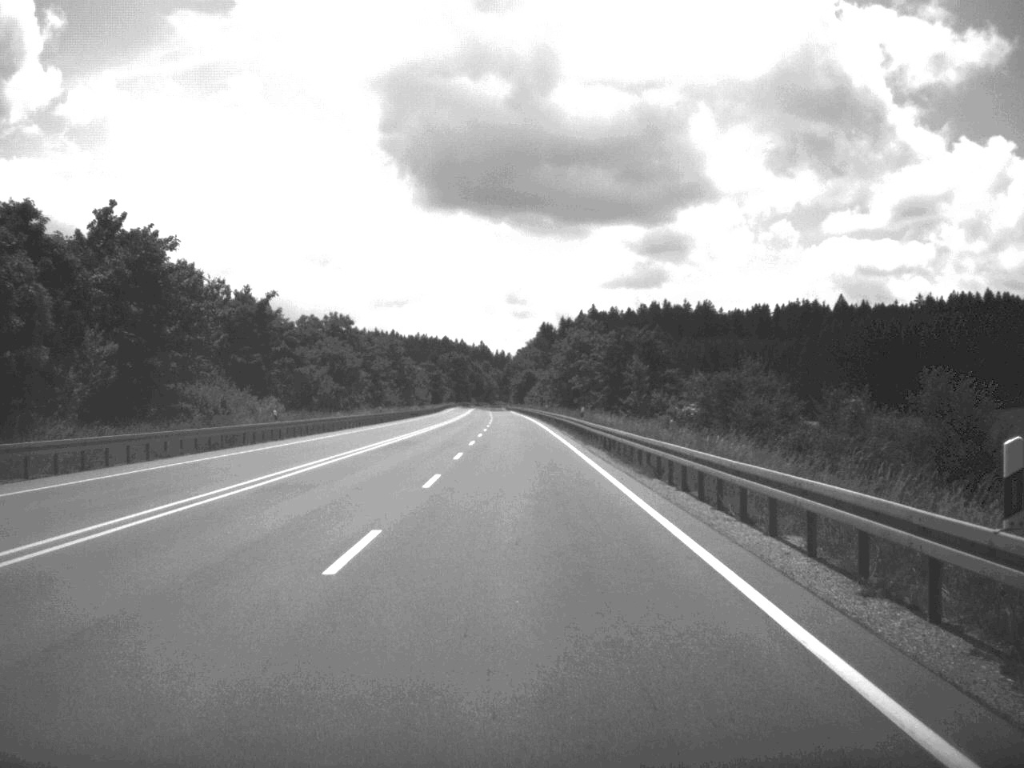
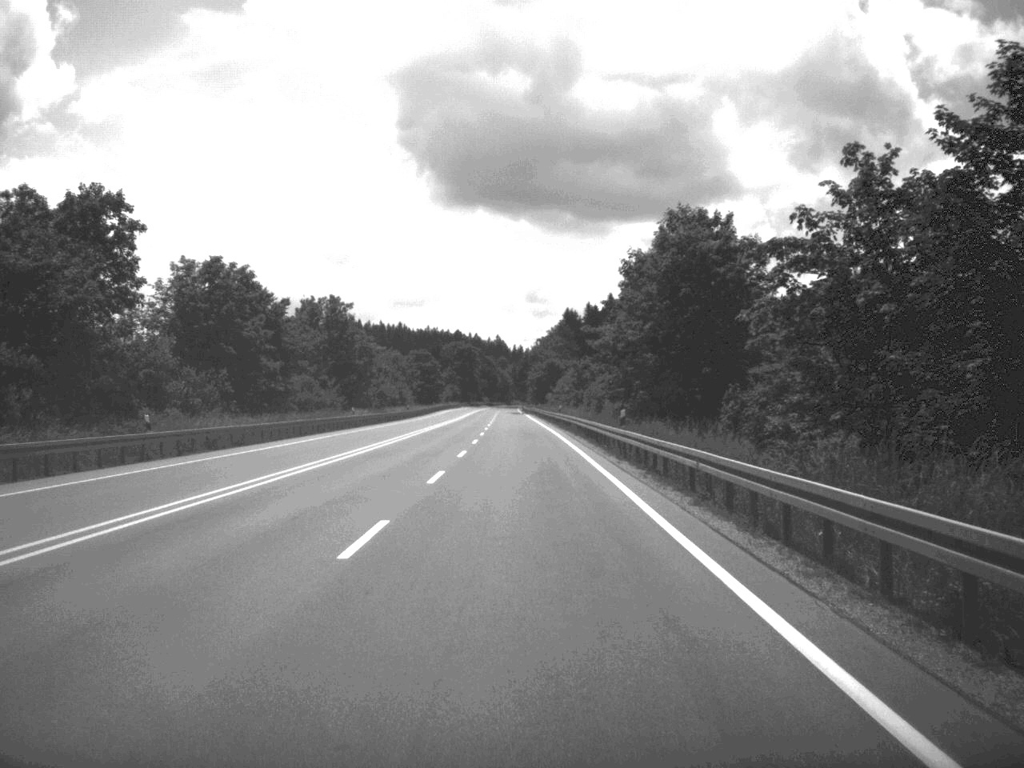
(-0.6, +70.0) m; -1°
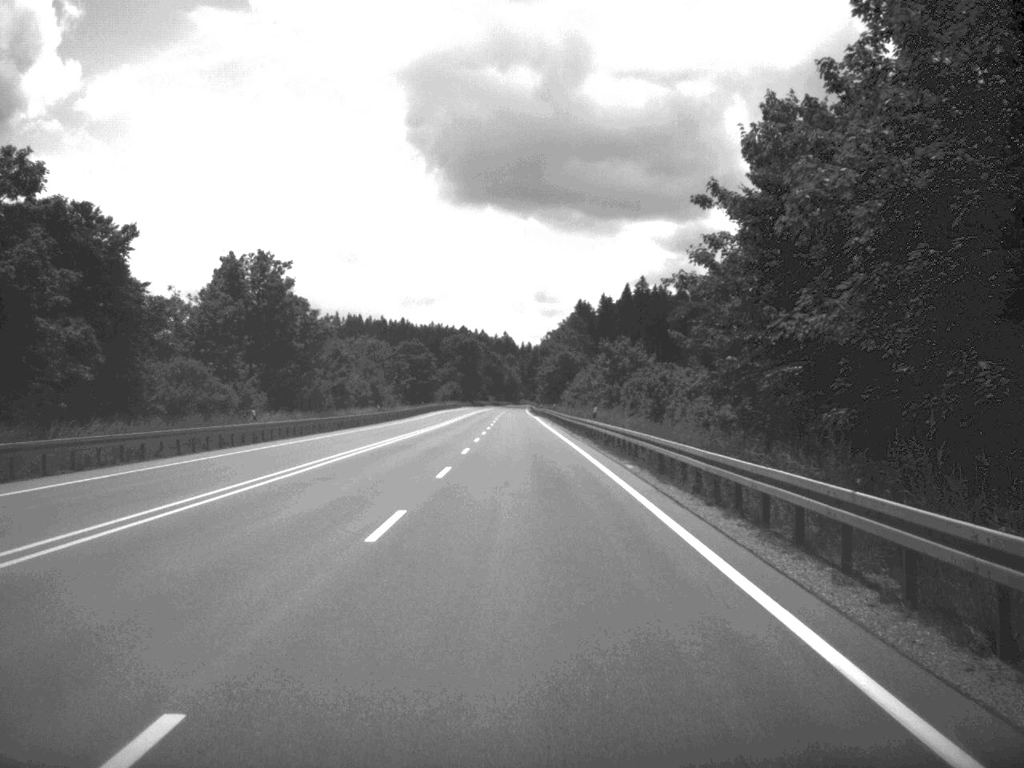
(-0.2, +34.0) m; 0°
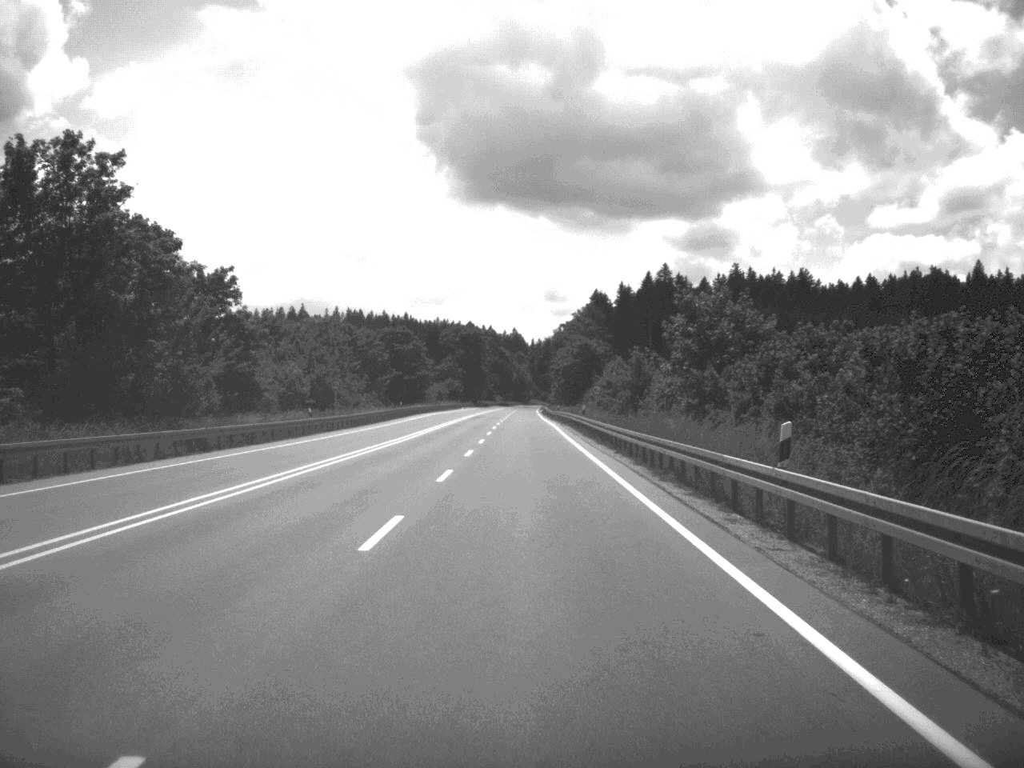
(-0.2, +36.5) m; -1°
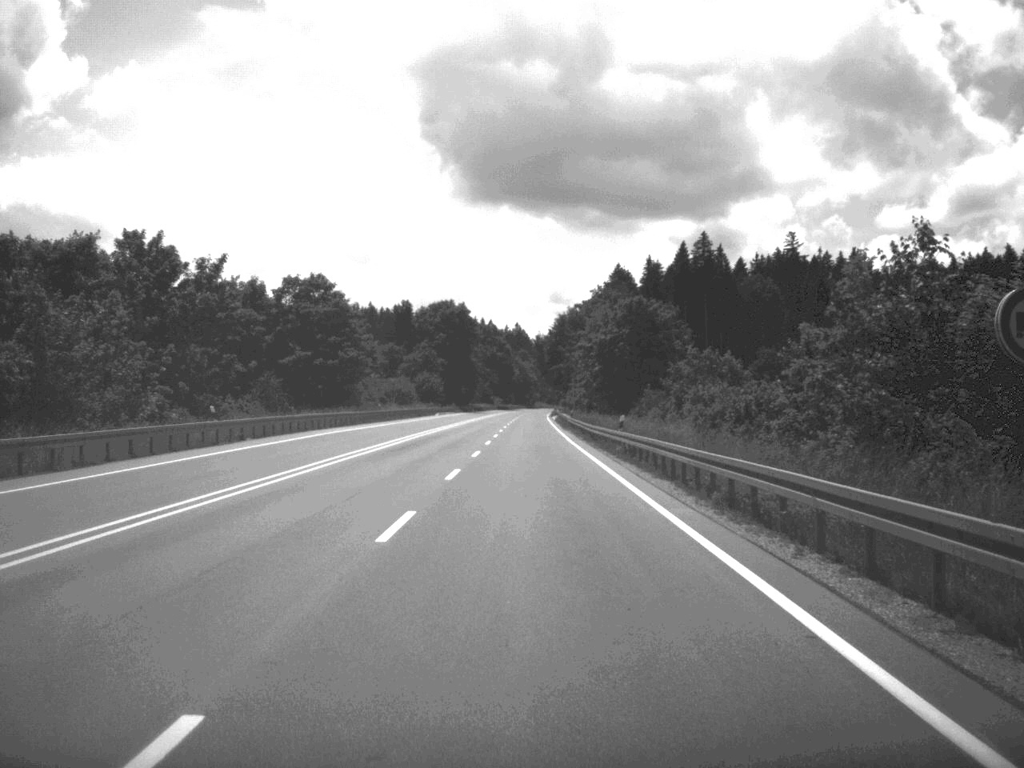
(-0.3, +70.3) m; 0°
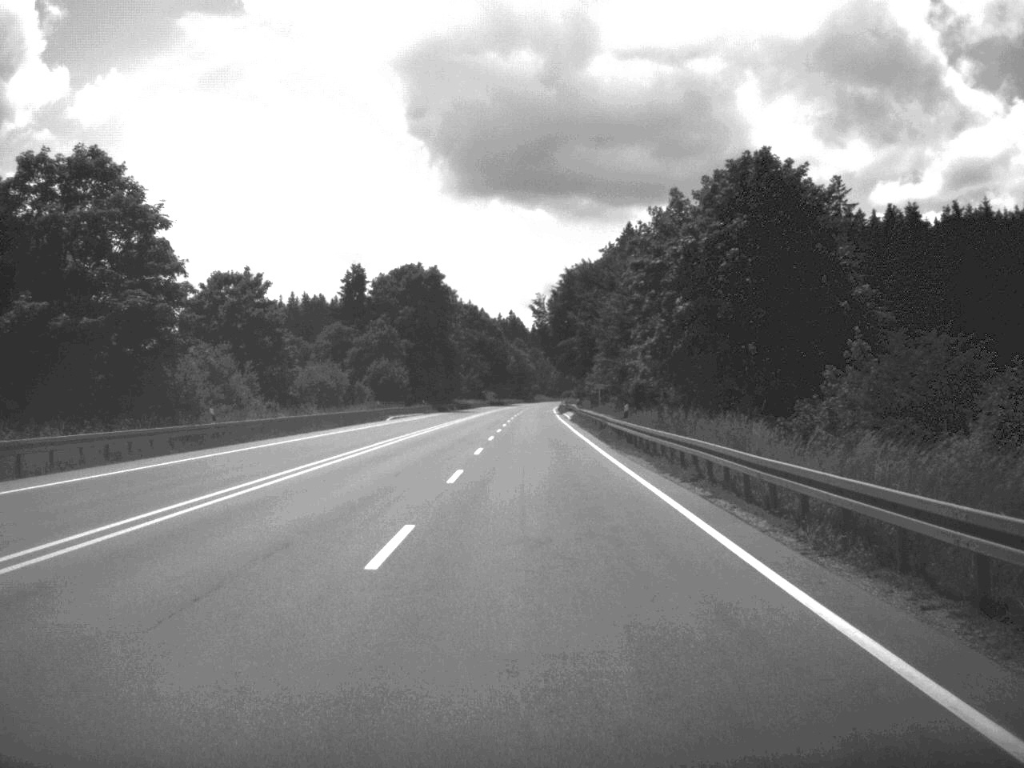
(-0.1, +49.8) m; 0°
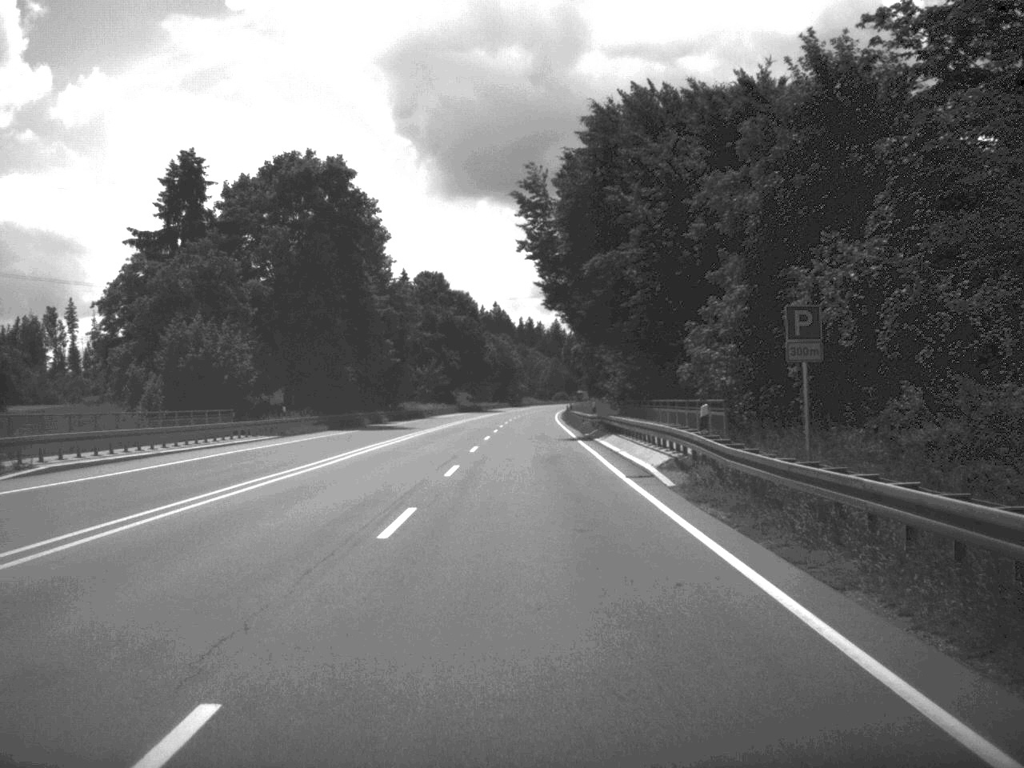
(+0.2, +68.4) m; 0°
